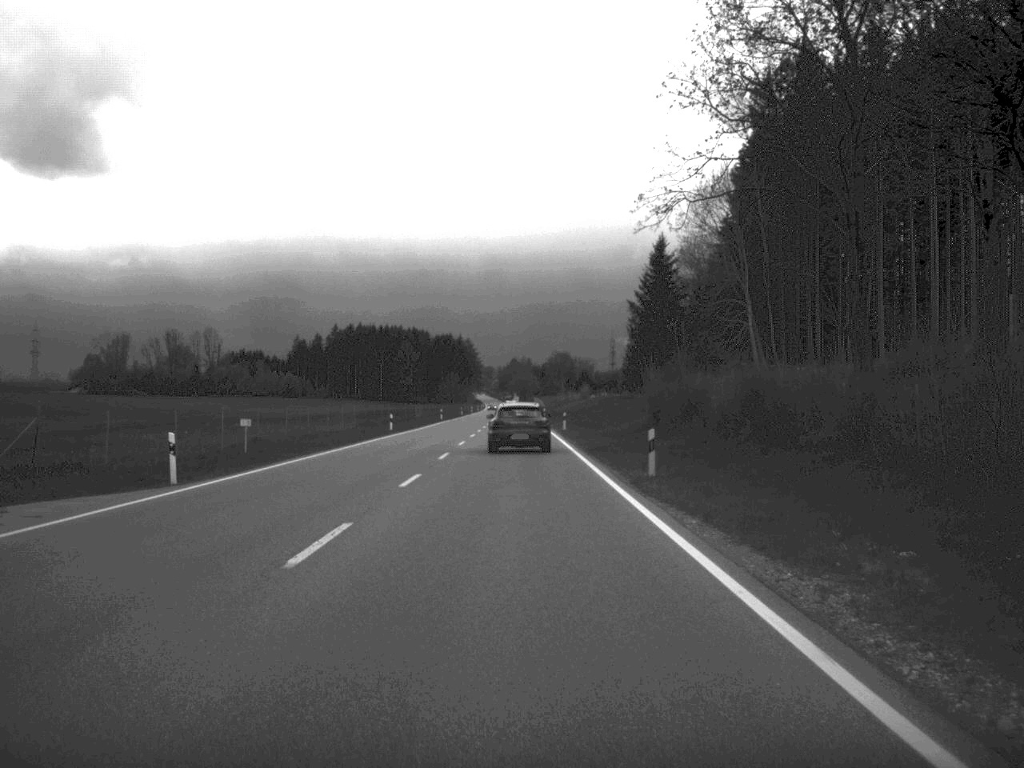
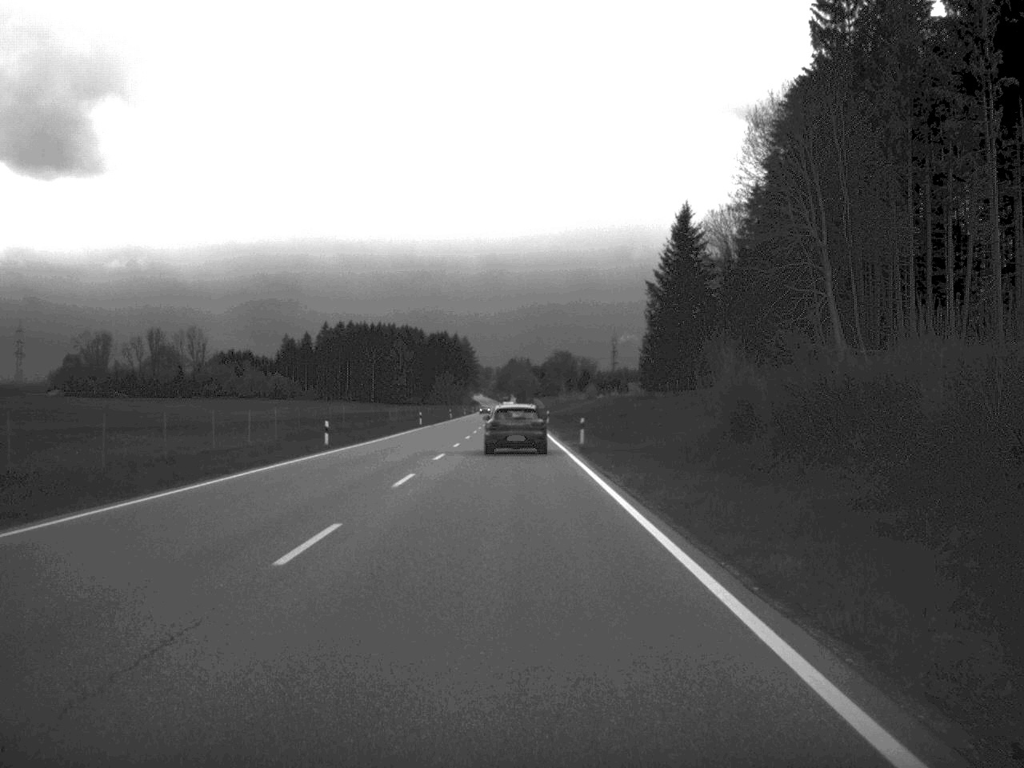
(0.0, +23.3) m; 0°
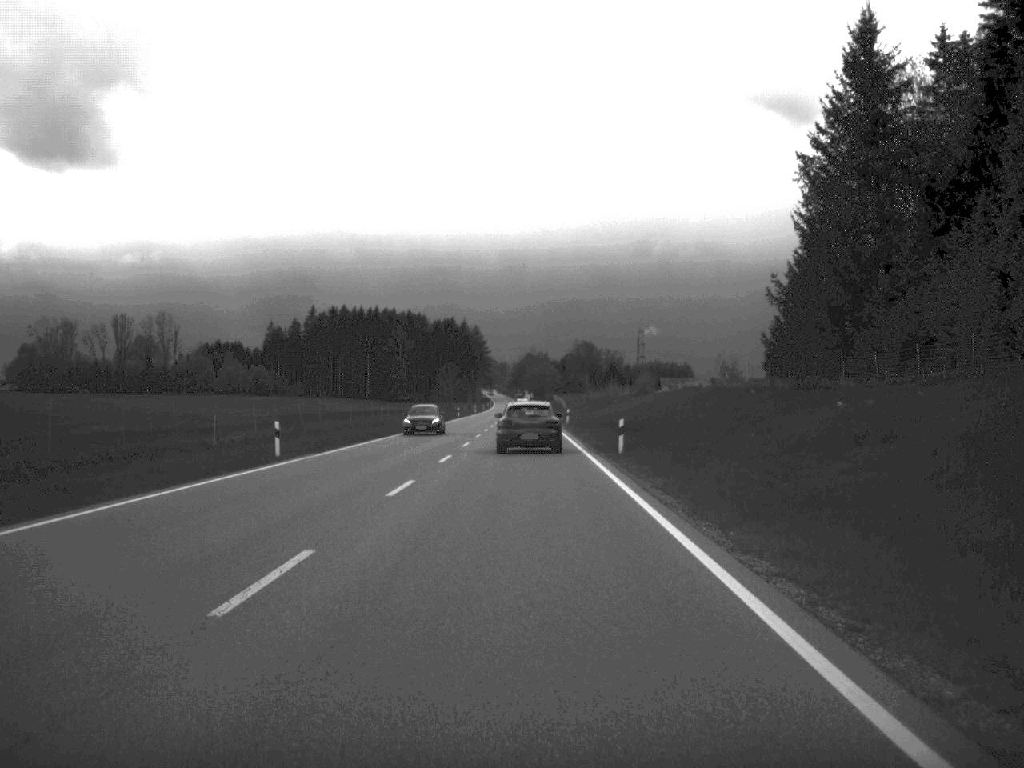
(-0.6, +62.1) m; -1°
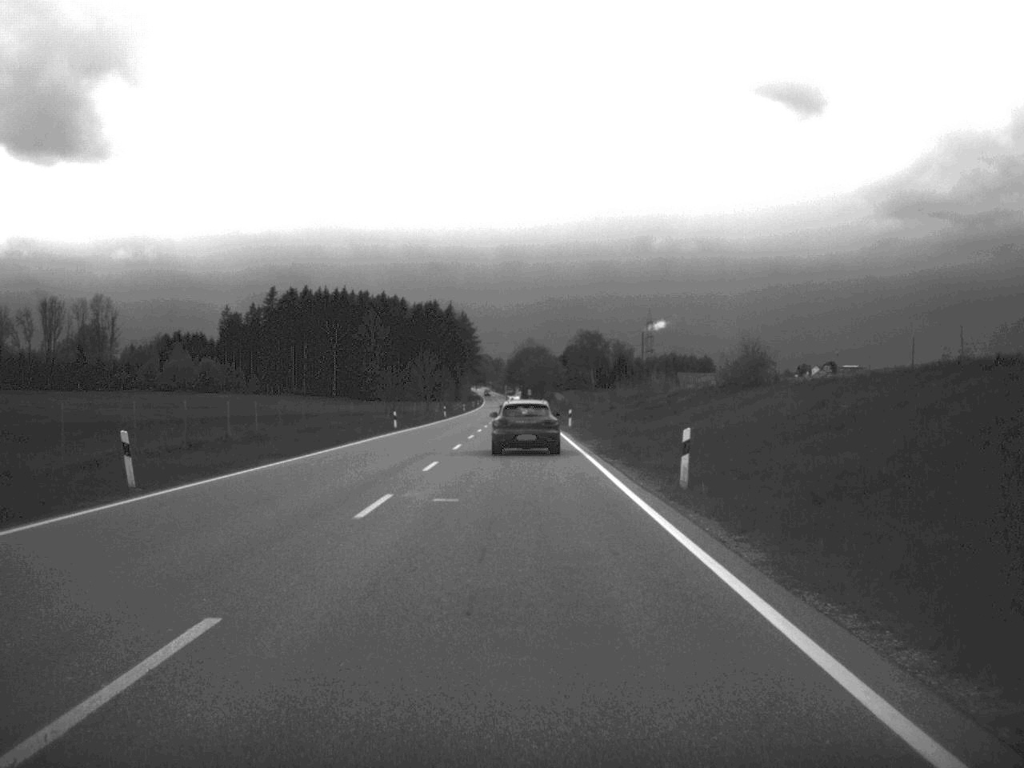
(-0.1, +63.3) m; 0°
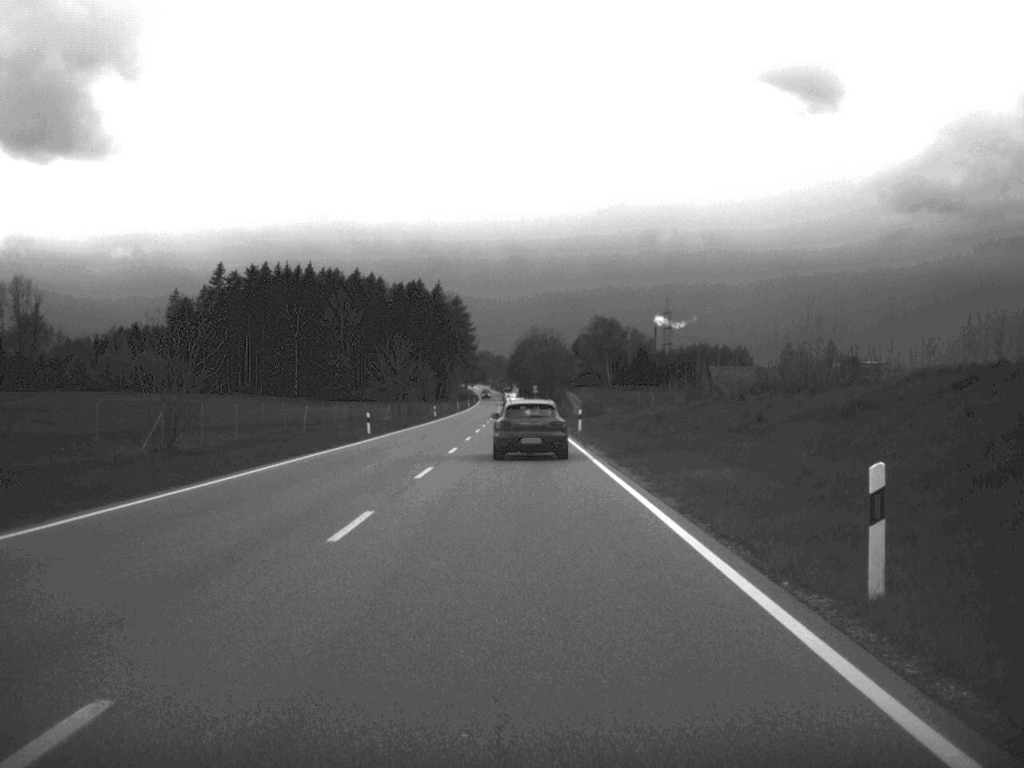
(-0.3, +61.6) m; 0°
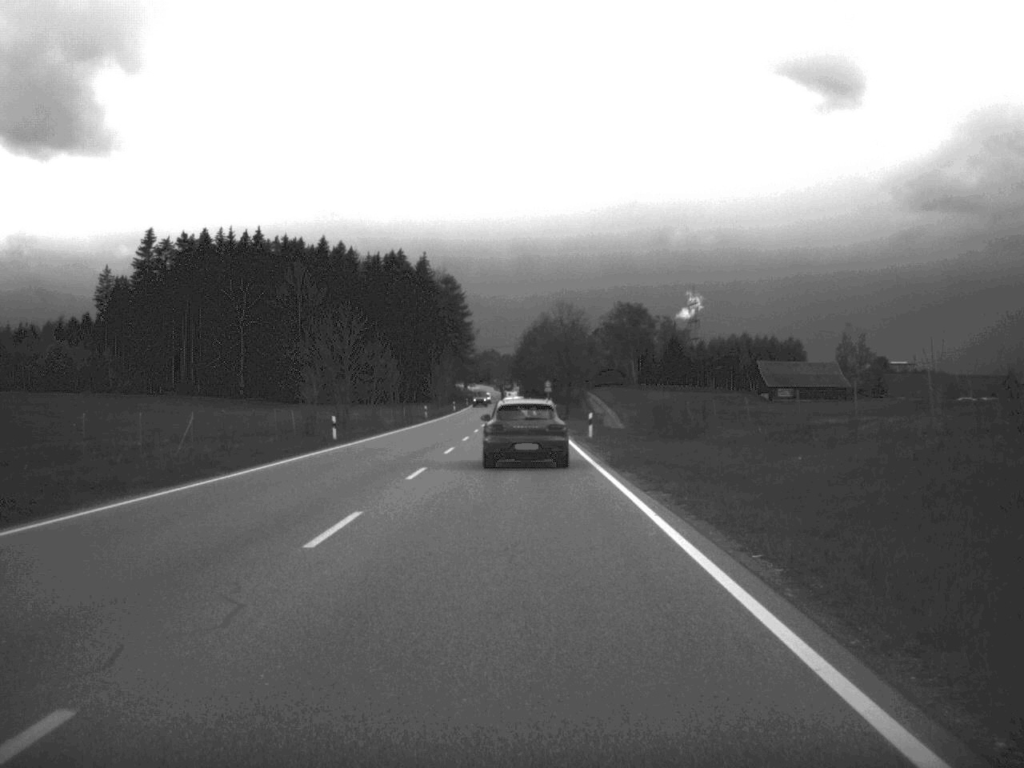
(-0.2, +59.6) m; -1°
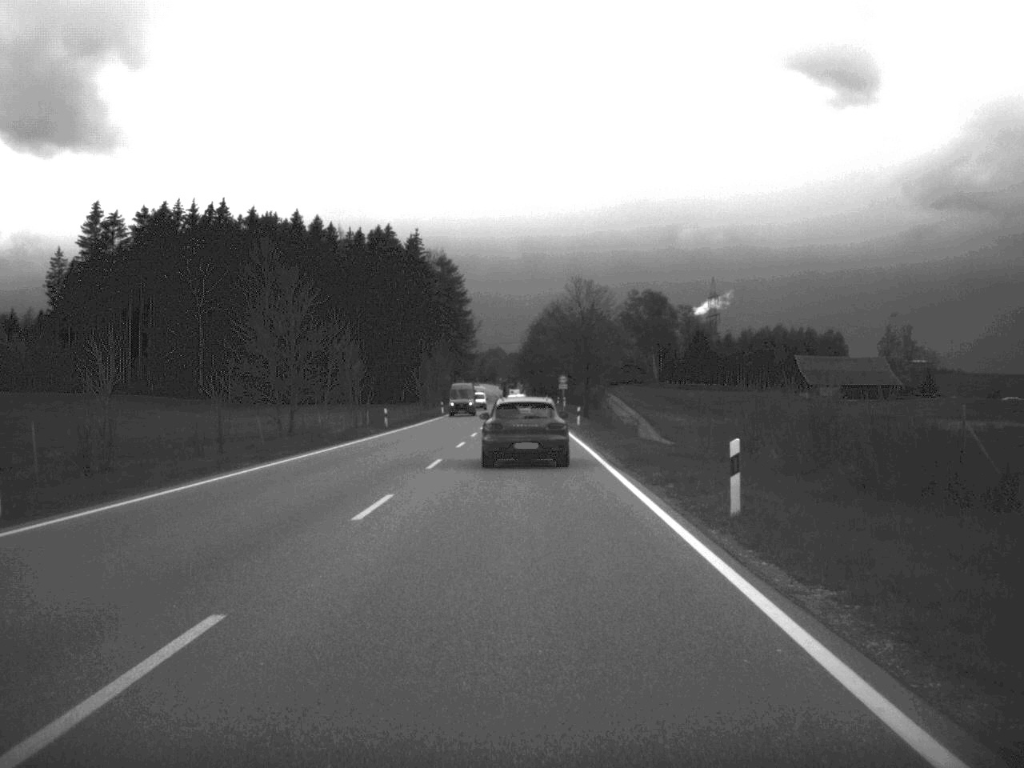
(-0.1, +32.4) m; 0°
